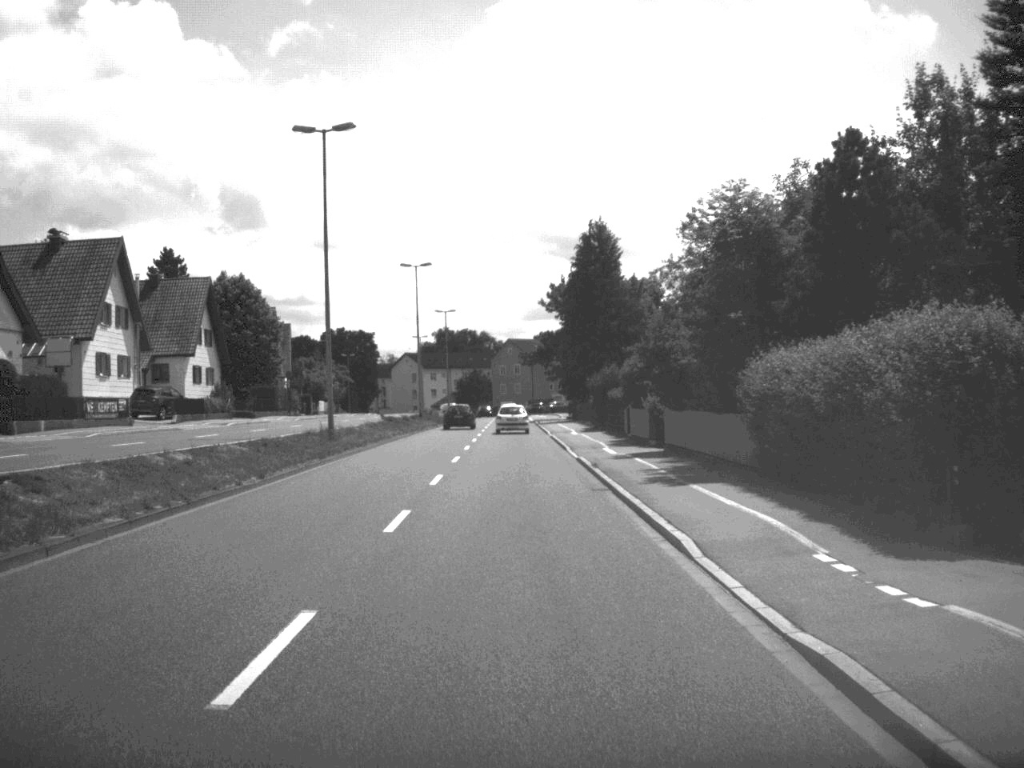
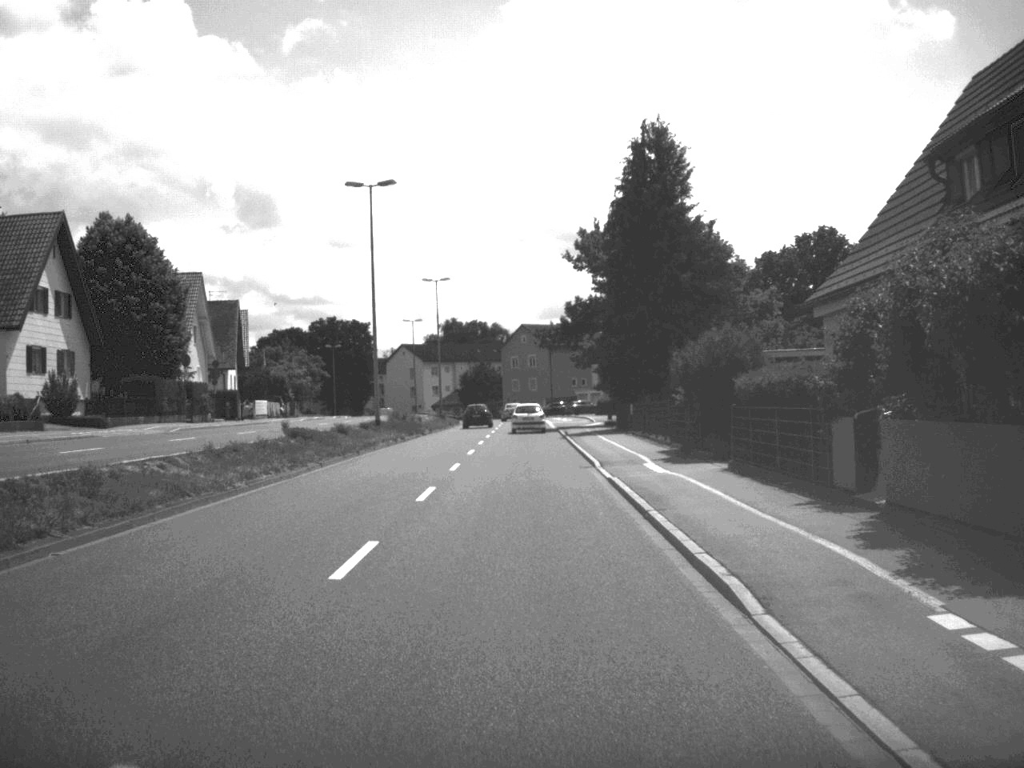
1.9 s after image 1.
(-0.2, +30.9) m; -1°
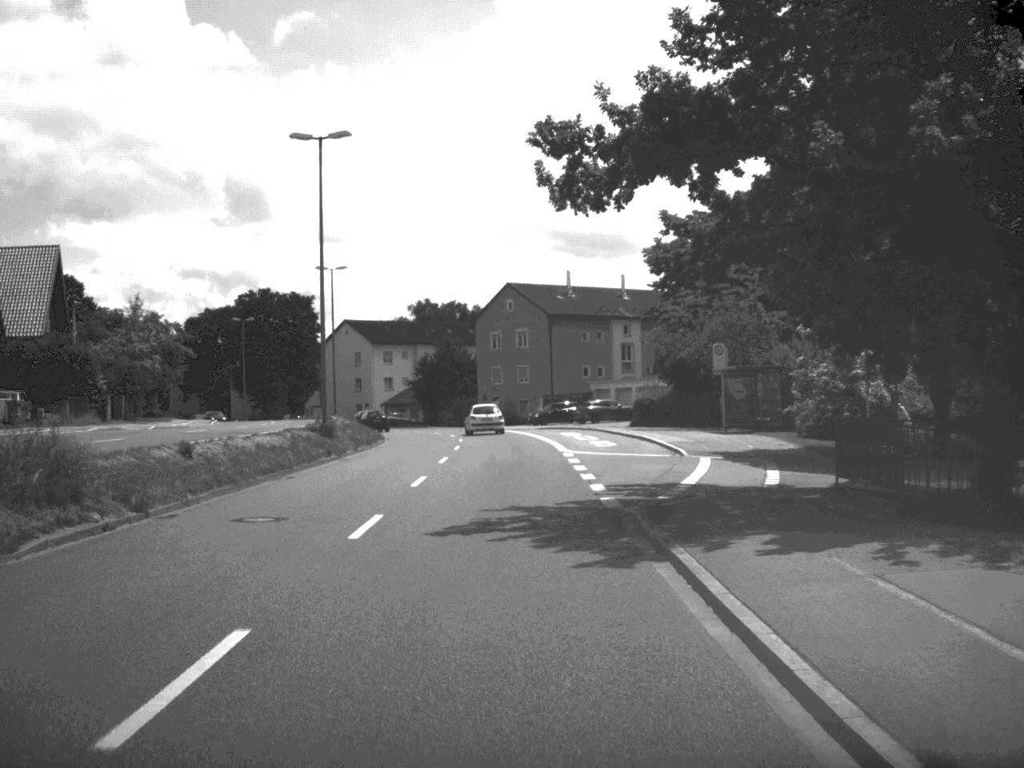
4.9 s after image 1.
(0.0, +50.0) m; 0°
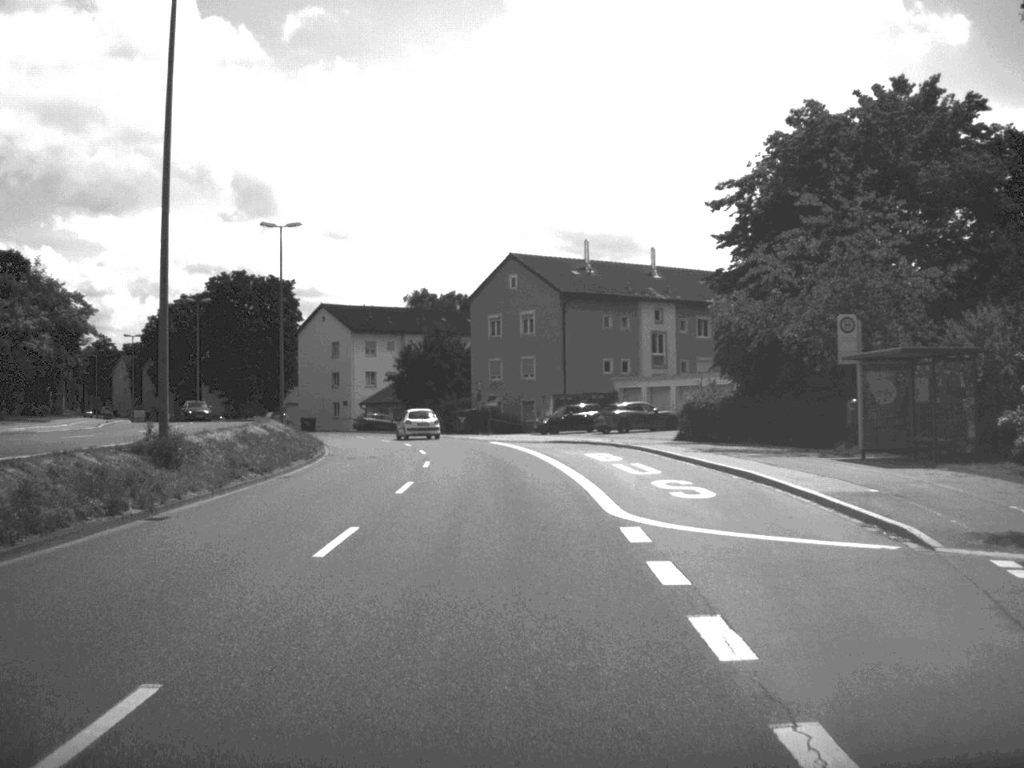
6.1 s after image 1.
(-0.1, +19.4) m; 0°
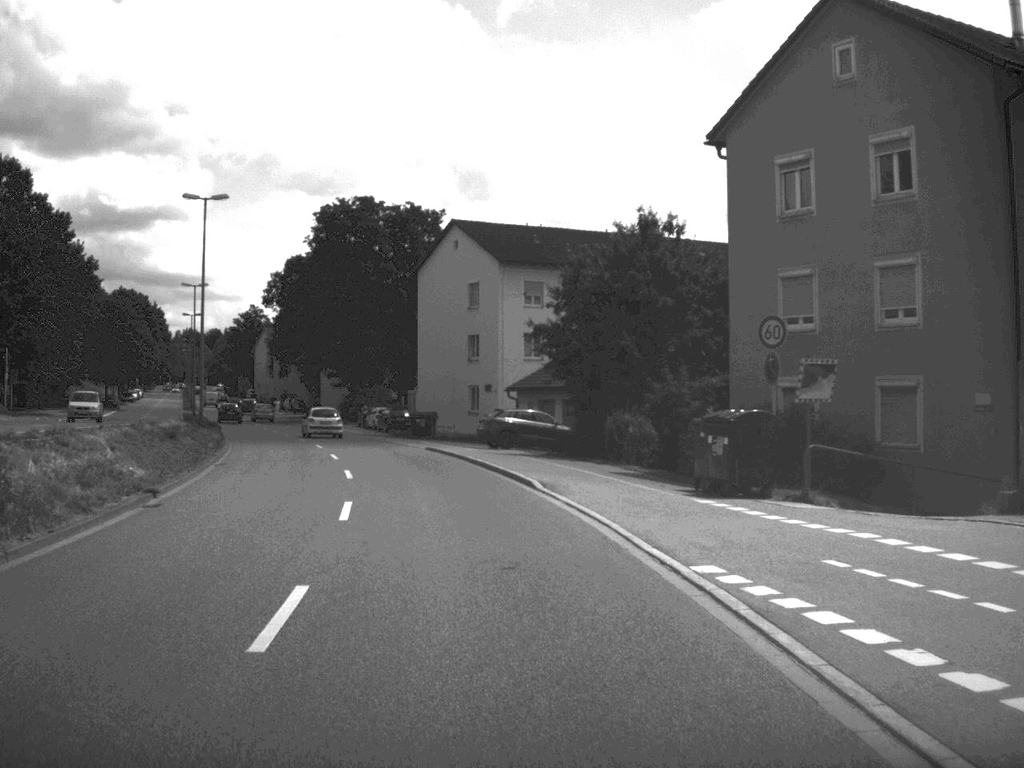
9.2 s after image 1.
(-3.0, +49.0) m; -10°
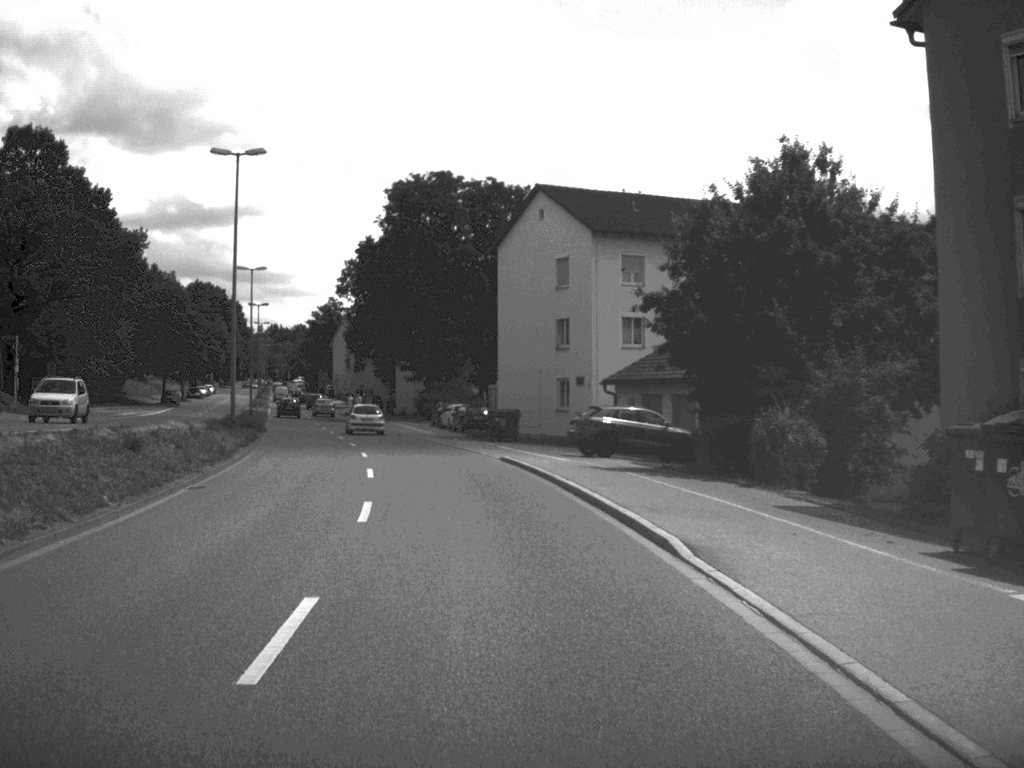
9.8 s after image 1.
(-0.4, +10.0) m; -4°
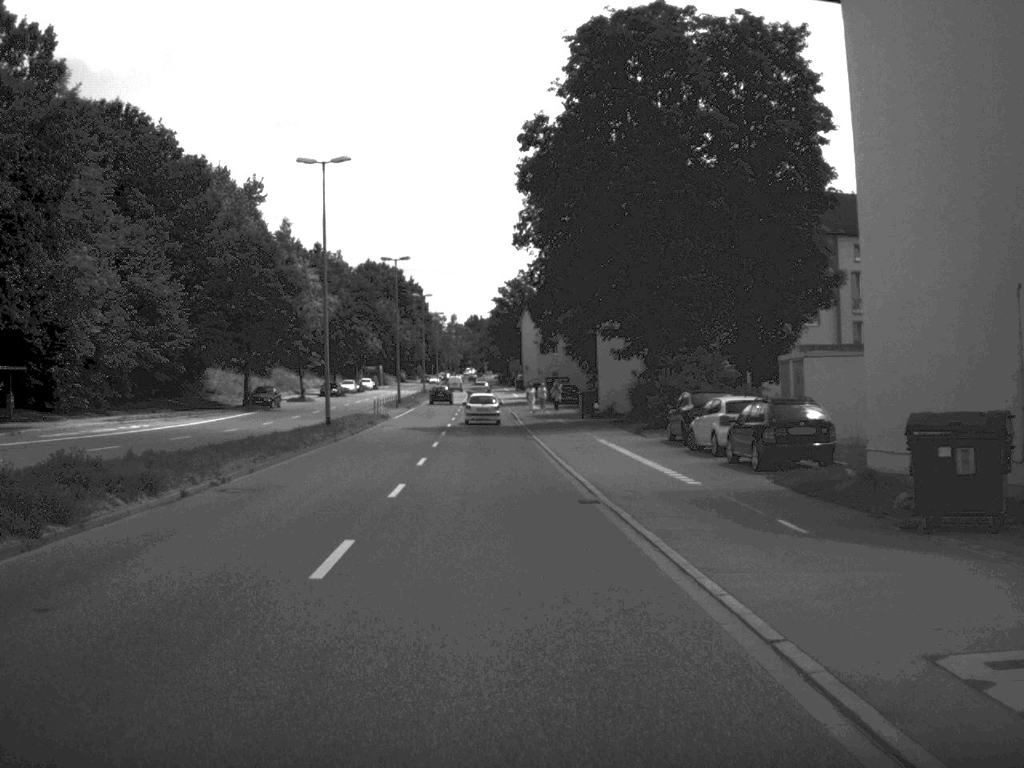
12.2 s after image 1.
(-3.6, +40.3) m; -9°
